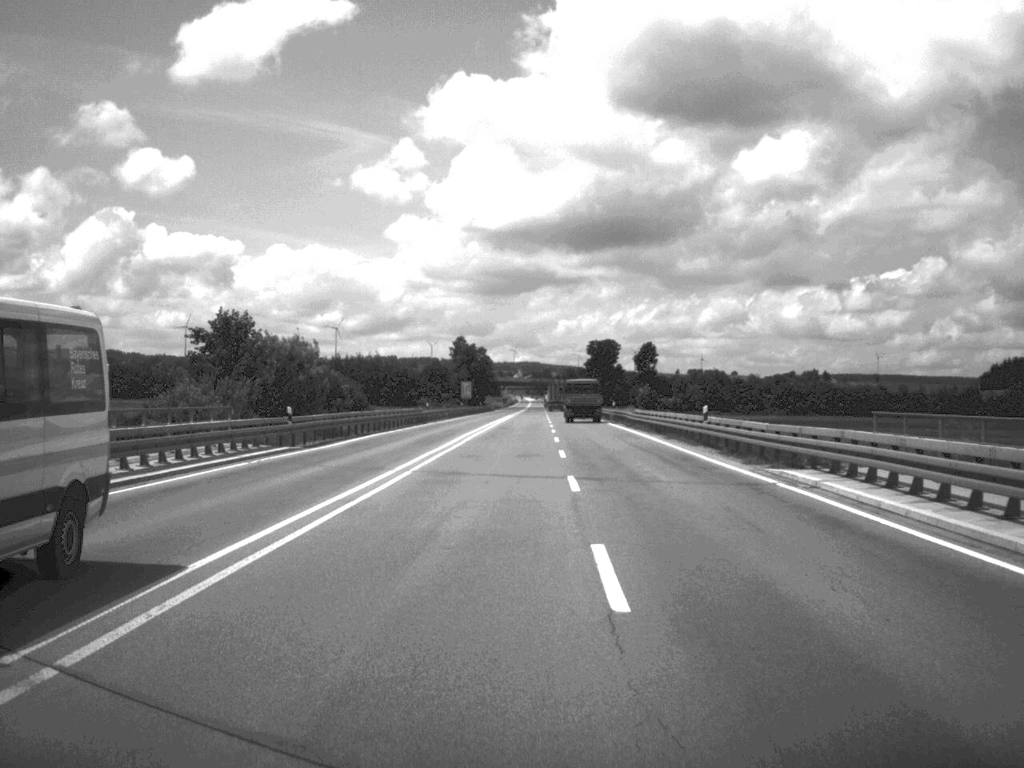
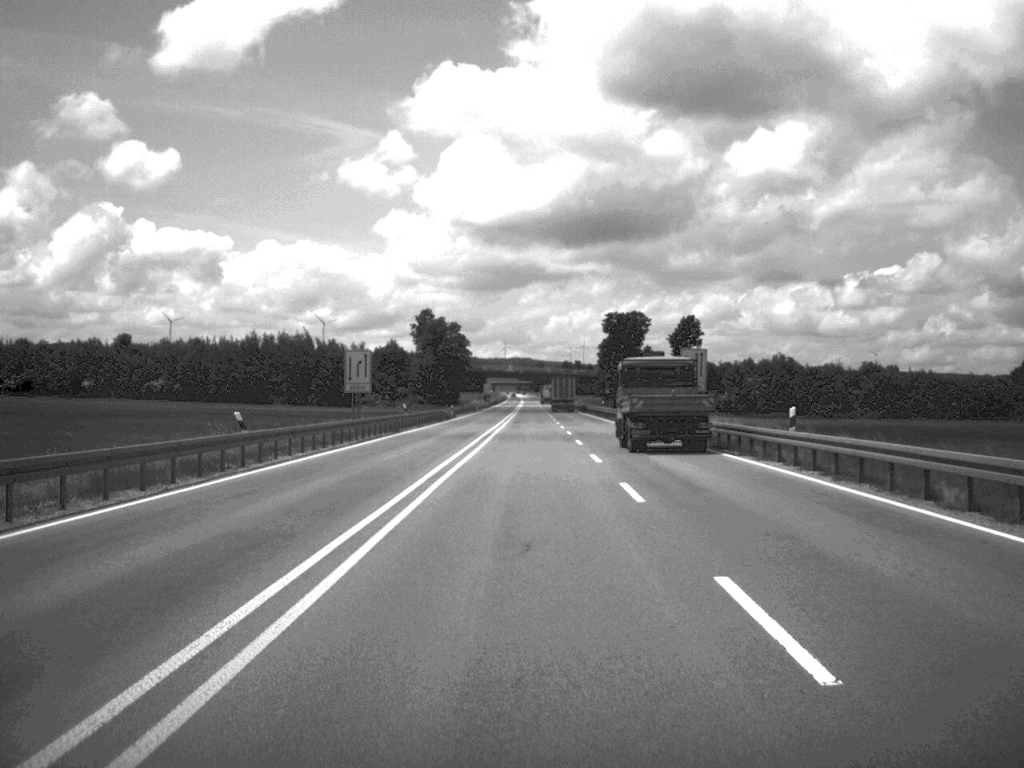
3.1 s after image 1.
(+0.1, +97.9) m; 0°
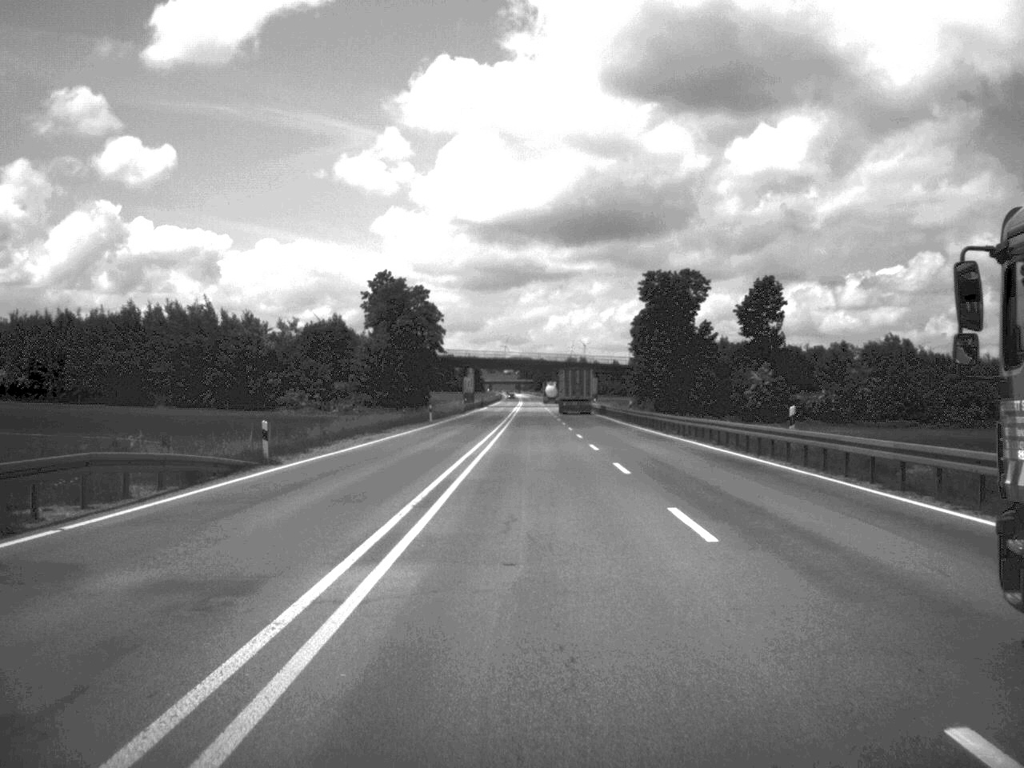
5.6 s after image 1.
(0.0, +77.4) m; 0°
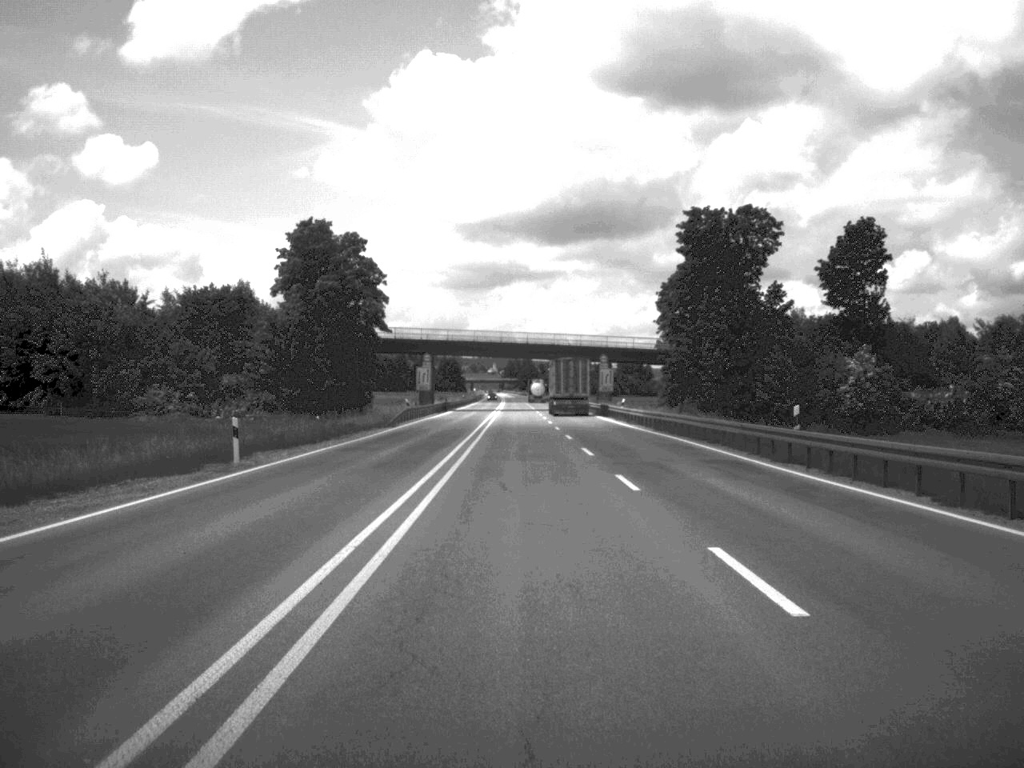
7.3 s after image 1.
(+0.2, +52.6) m; +1°
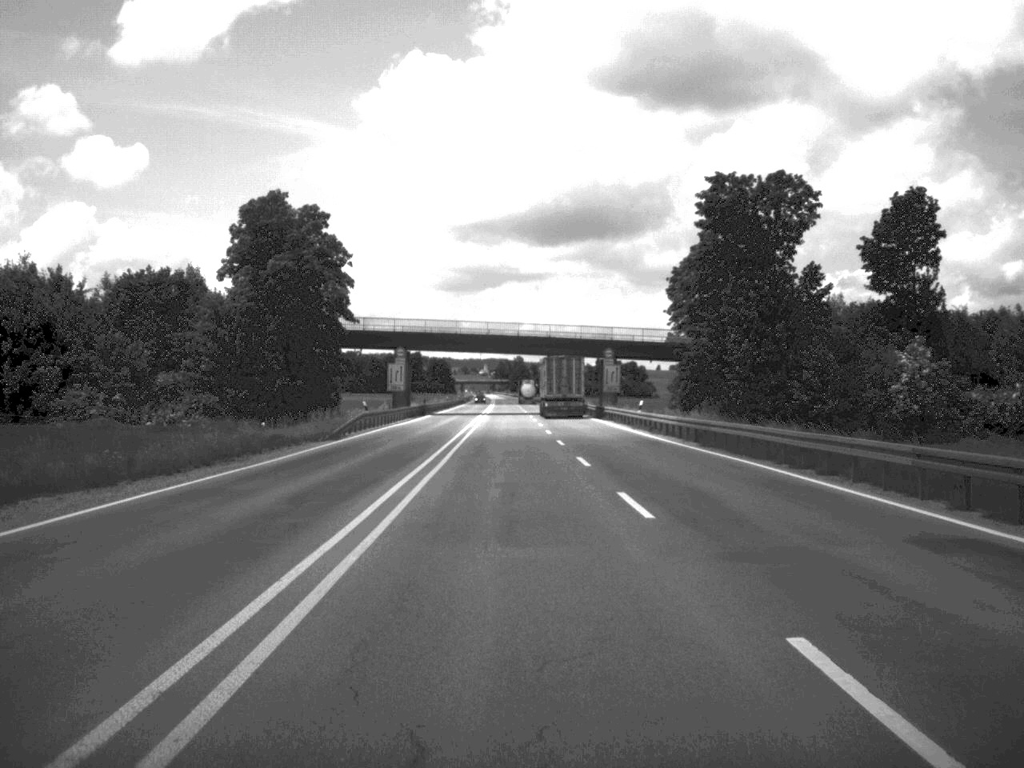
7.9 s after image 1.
(0.0, +16.8) m; 0°
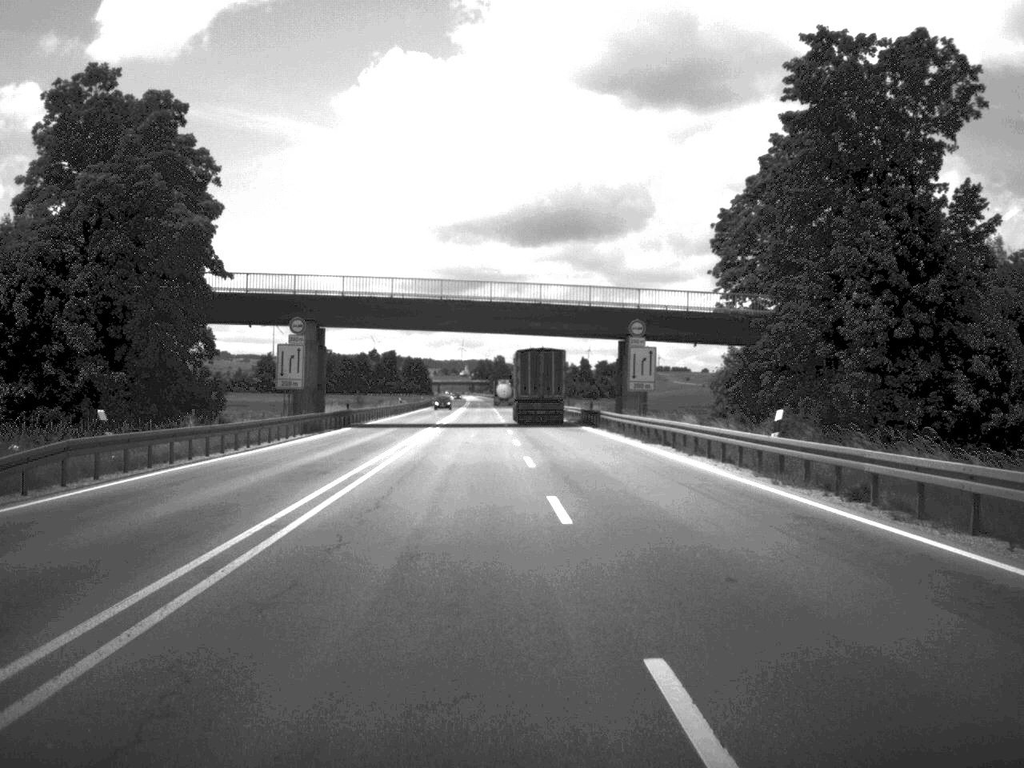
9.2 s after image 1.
(+0.3, +36.3) m; +1°
